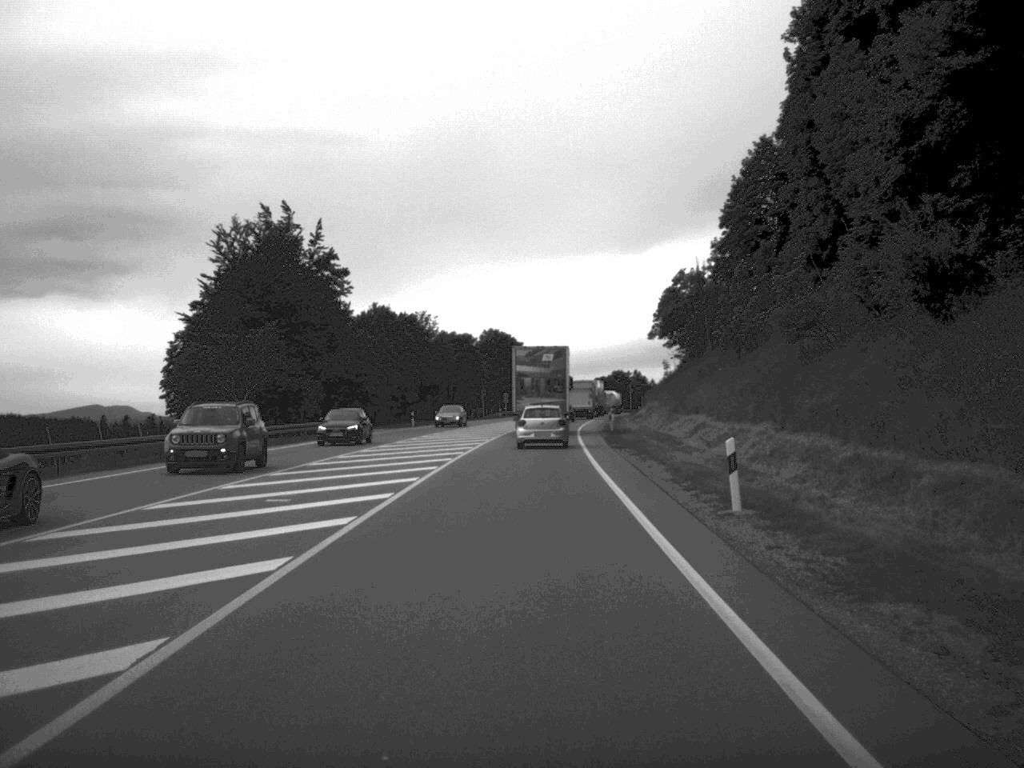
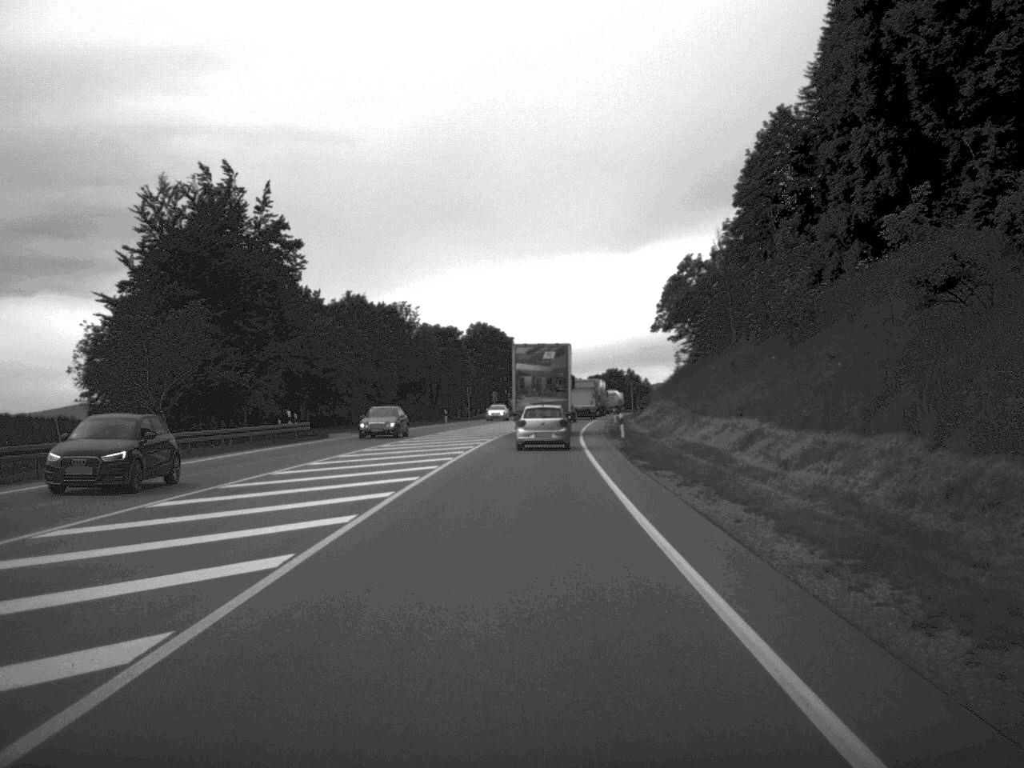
(0.0, +13.3) m; 0°
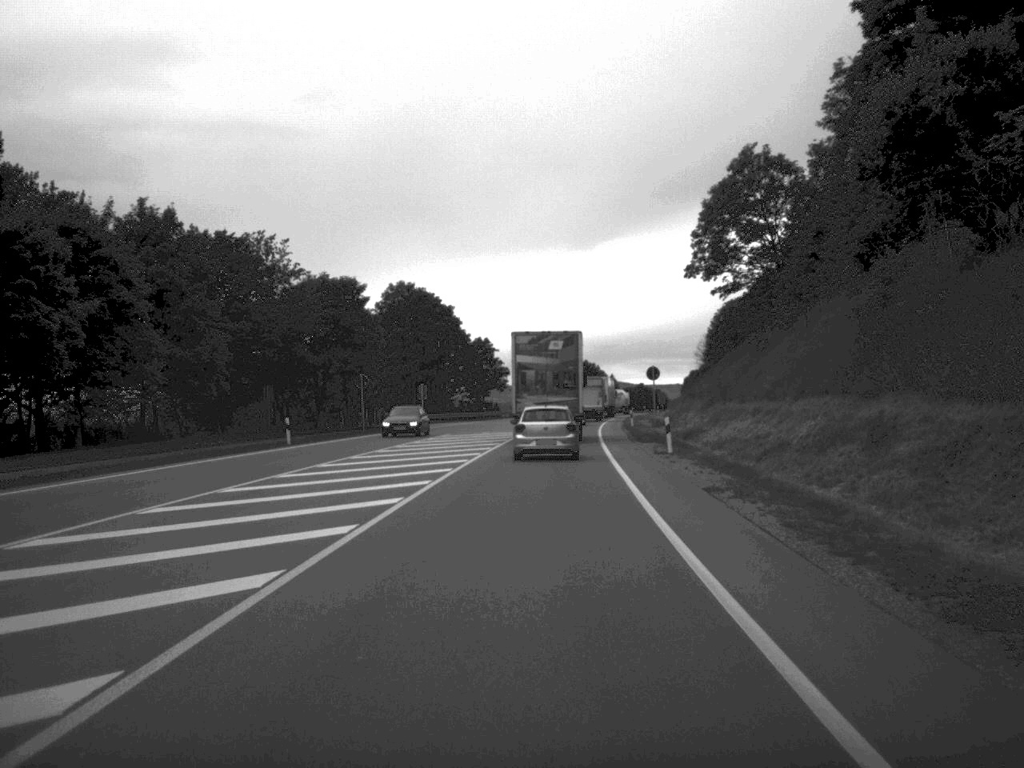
(+0.9, +55.0) m; +2°
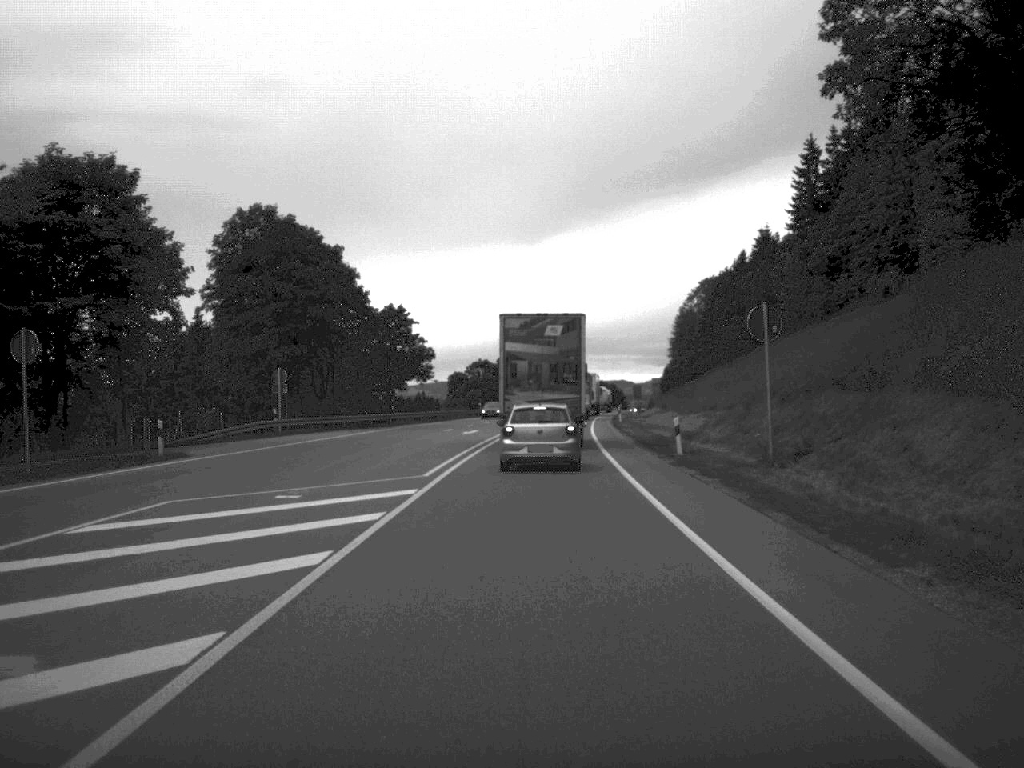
(+0.8, +43.4) m; +2°
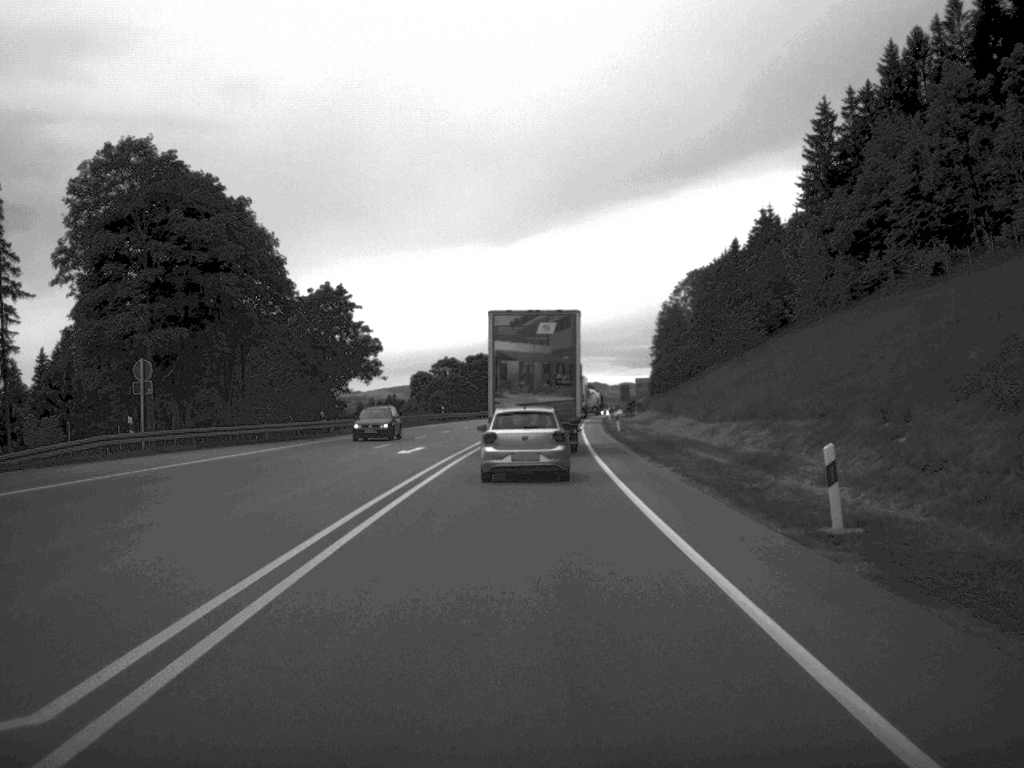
(+0.2, +19.5) m; +1°
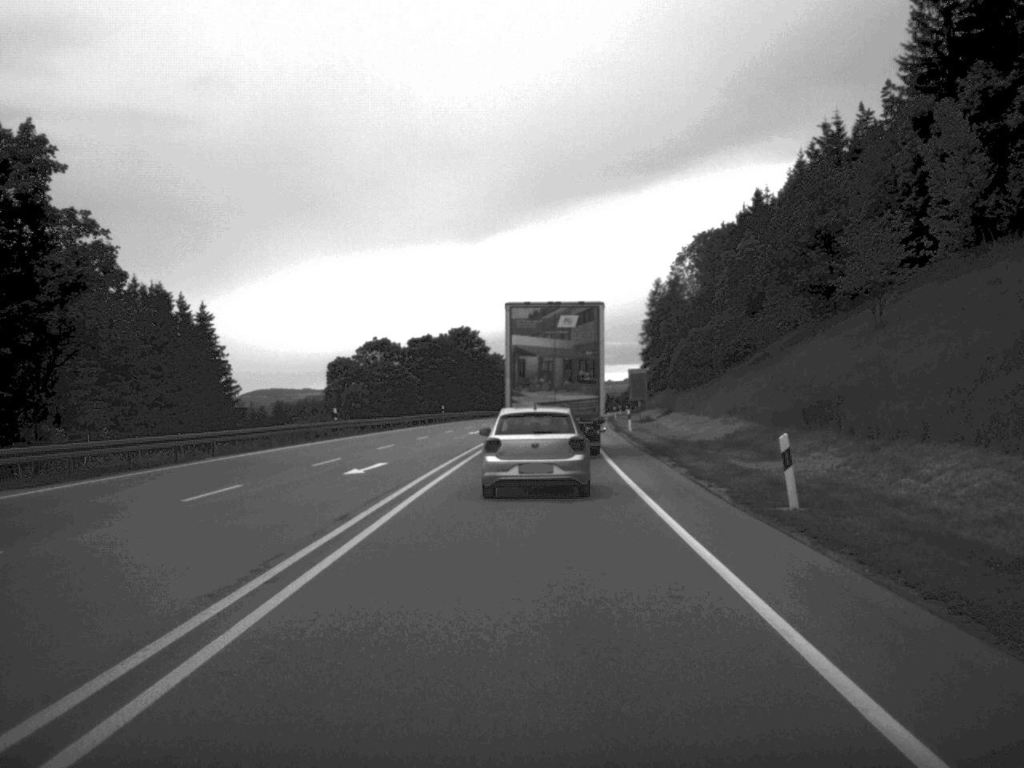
(+0.5, +46.5) m; +1°
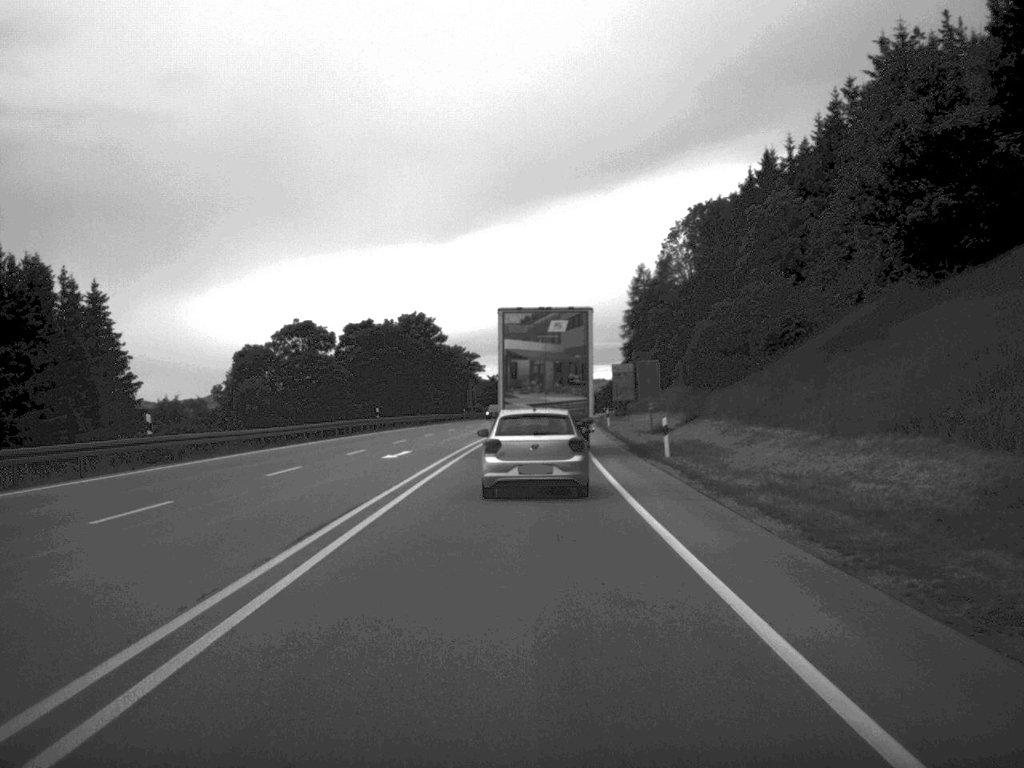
(+0.3, +26.4) m; +1°
